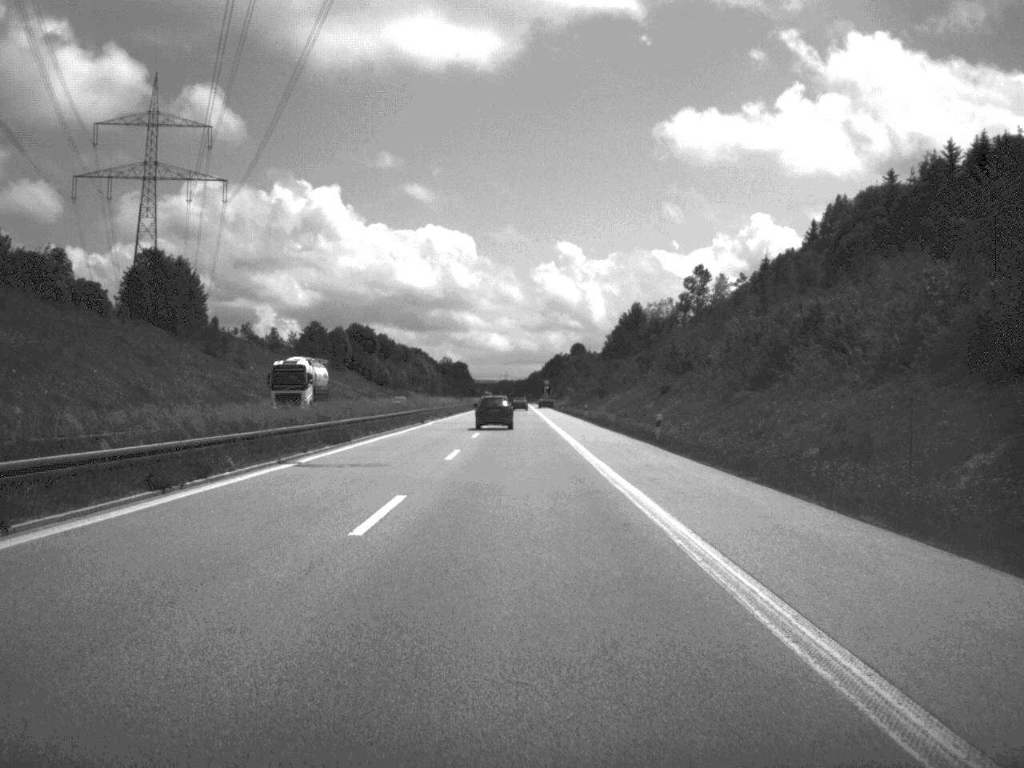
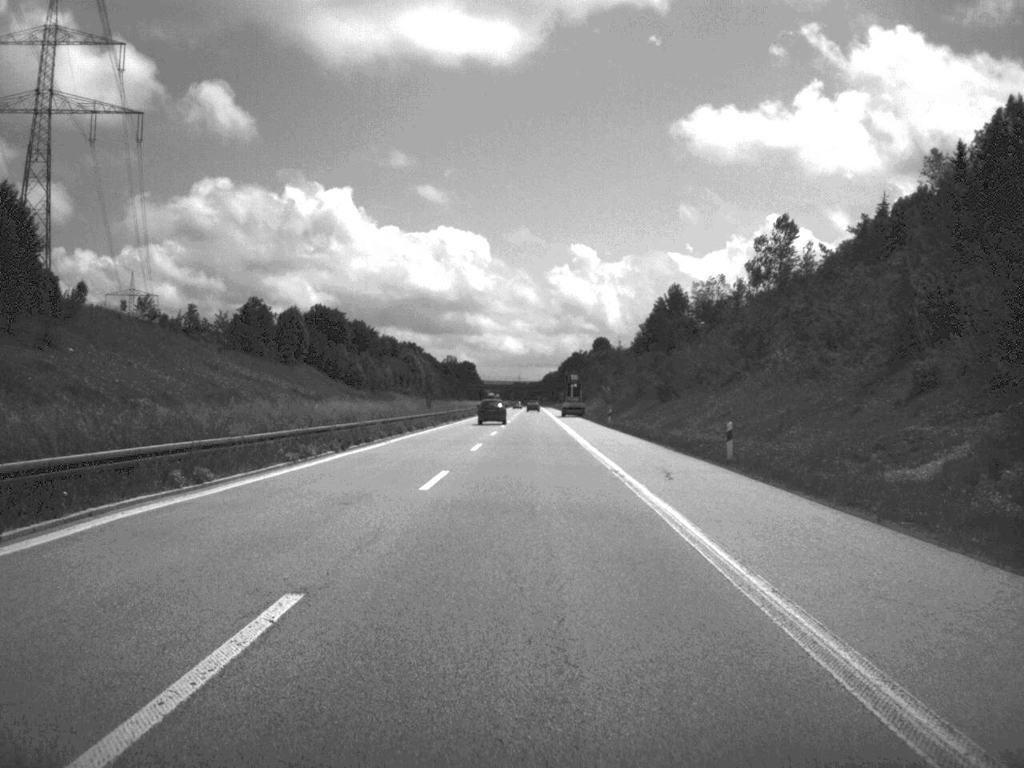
(-0.3, +63.2) m; -1°
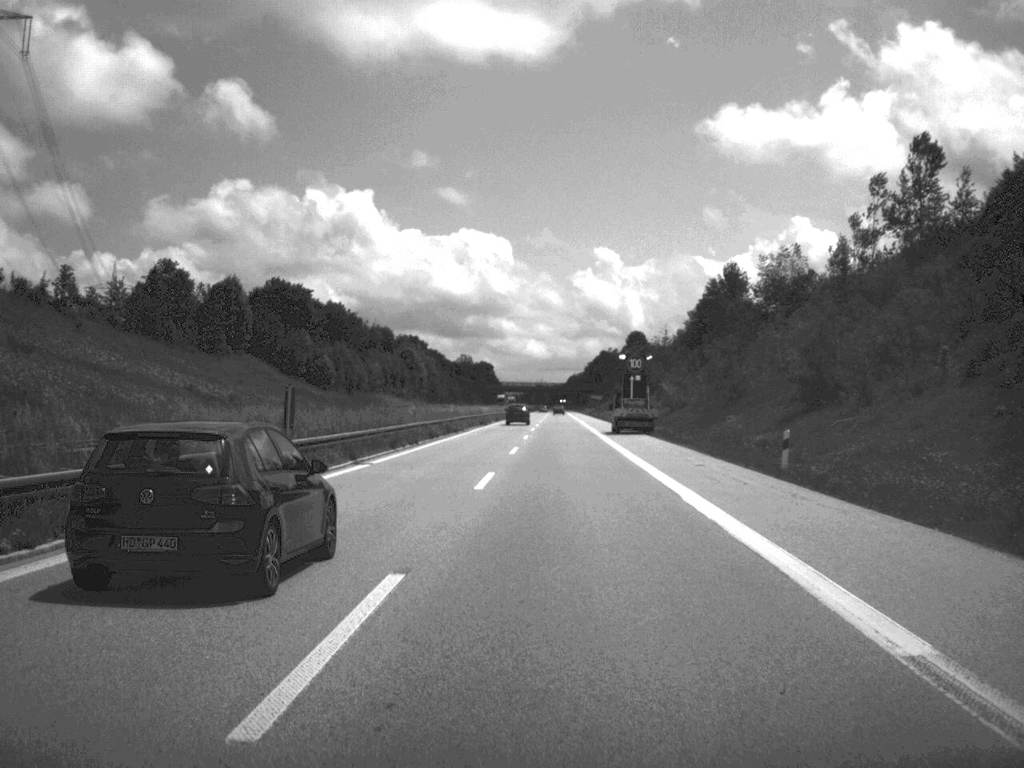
(-0.1, +51.6) m; -1°
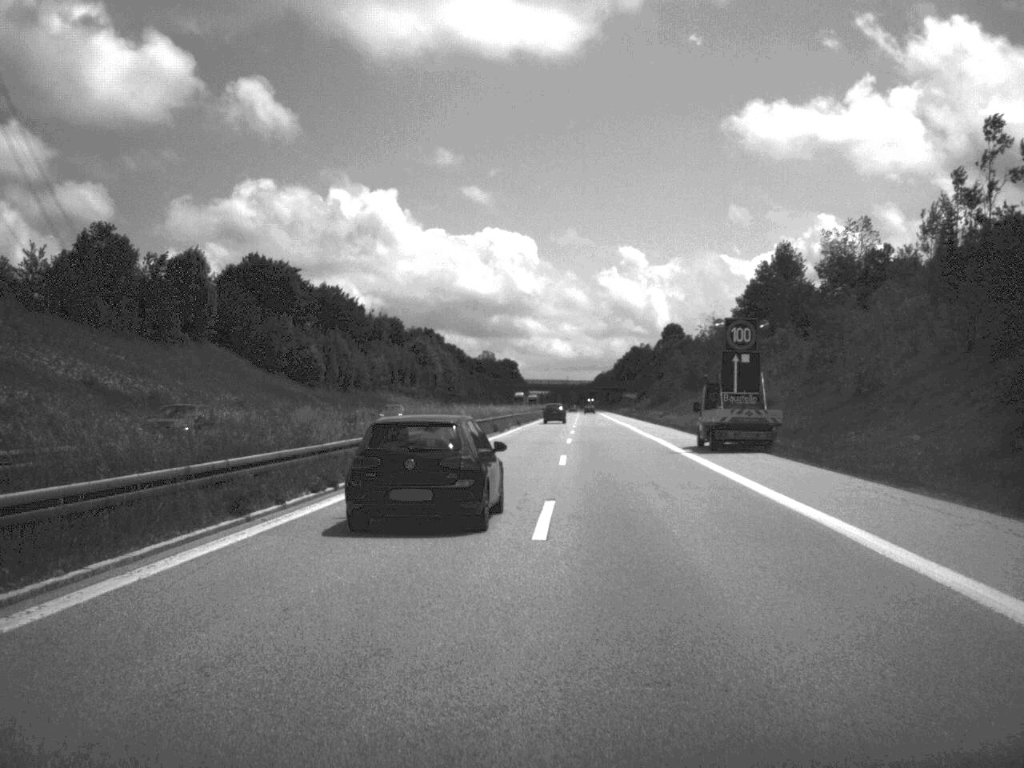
(-0.3, +26.6) m; -1°
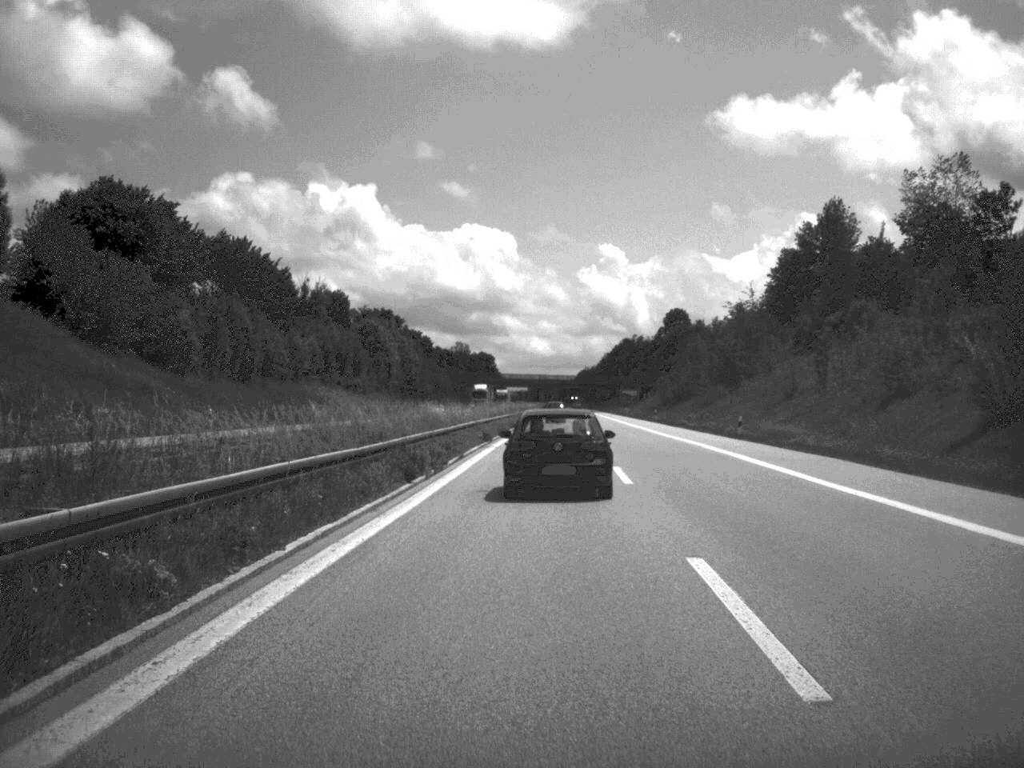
(+0.1, +43.8) m; +1°
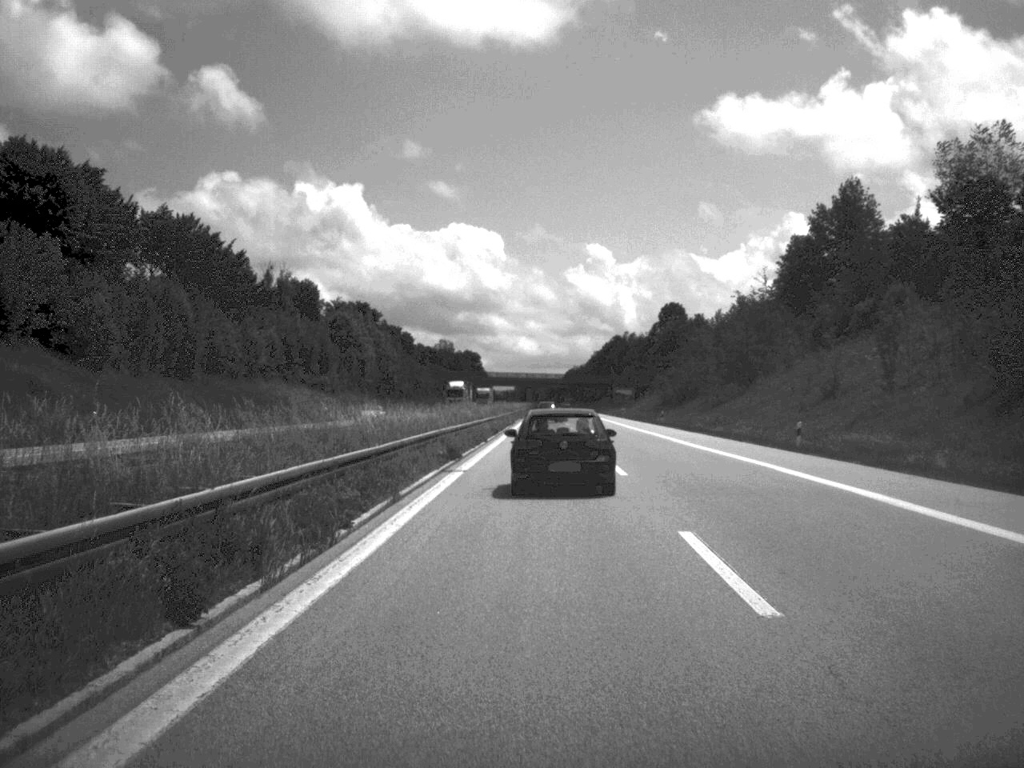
(+0.1, +14.8) m; +1°
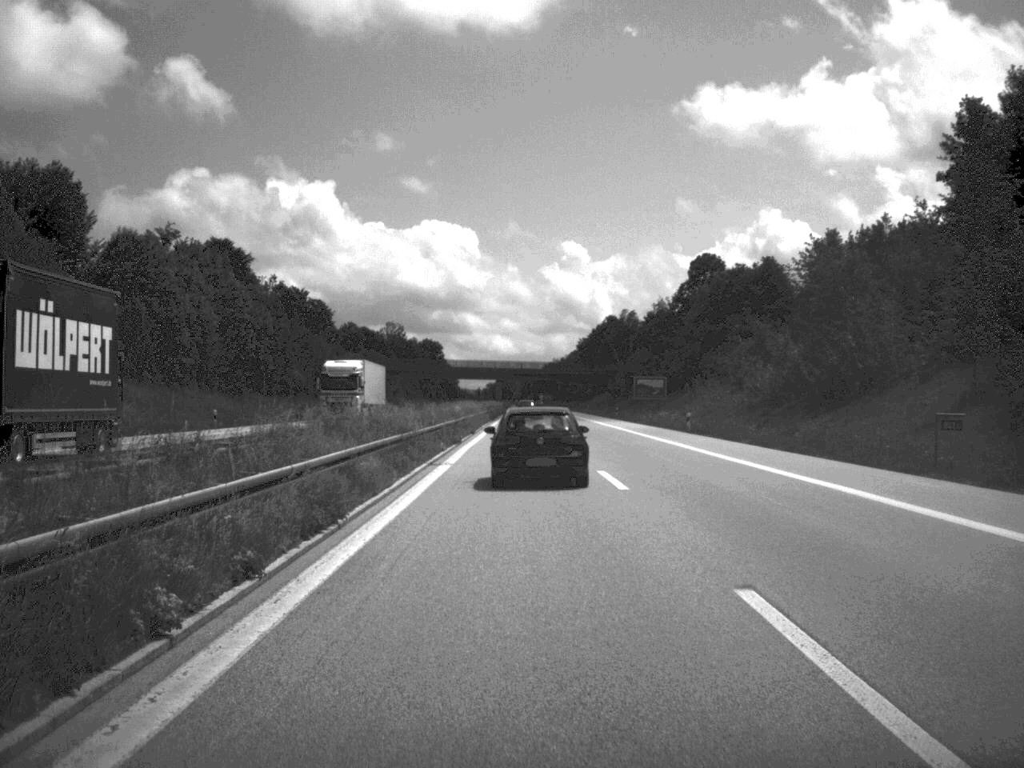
(+0.9, +75.9) m; +1°
